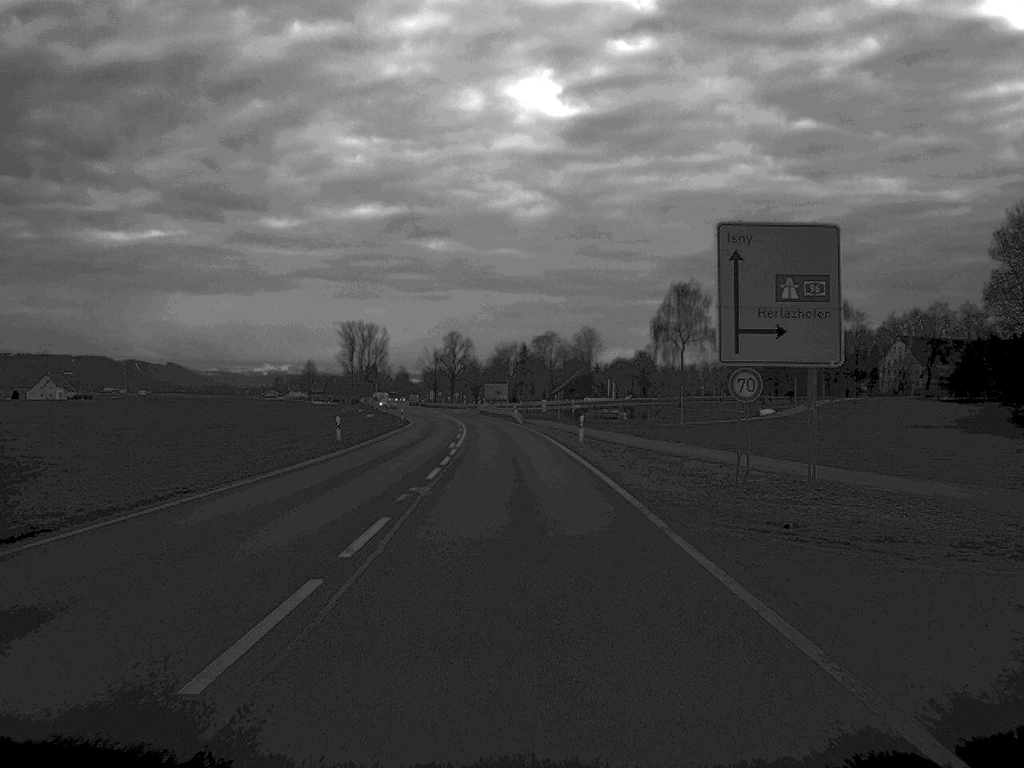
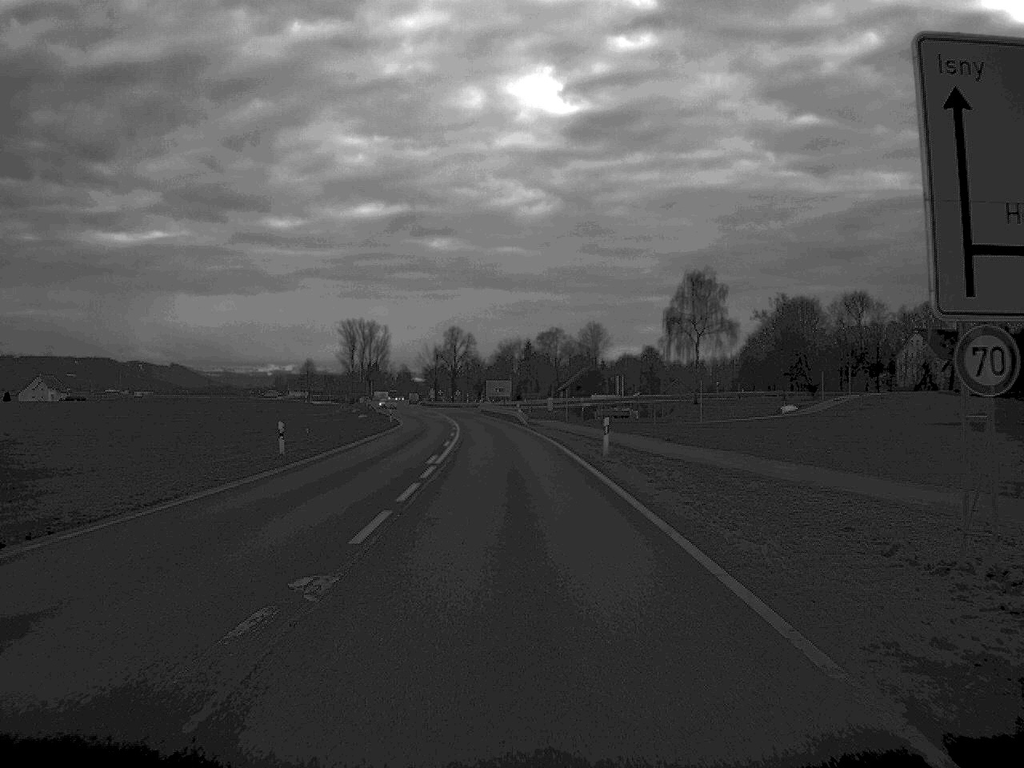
(0.0, +11.8) m; 0°
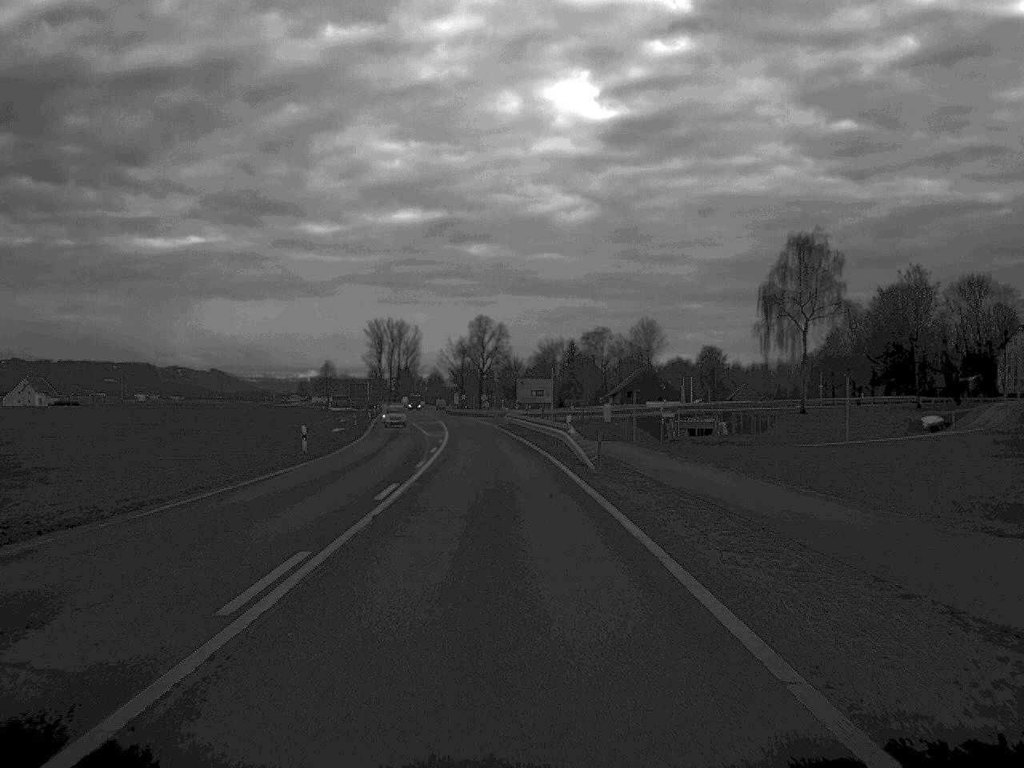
(-0.6, +45.9) m; -2°
